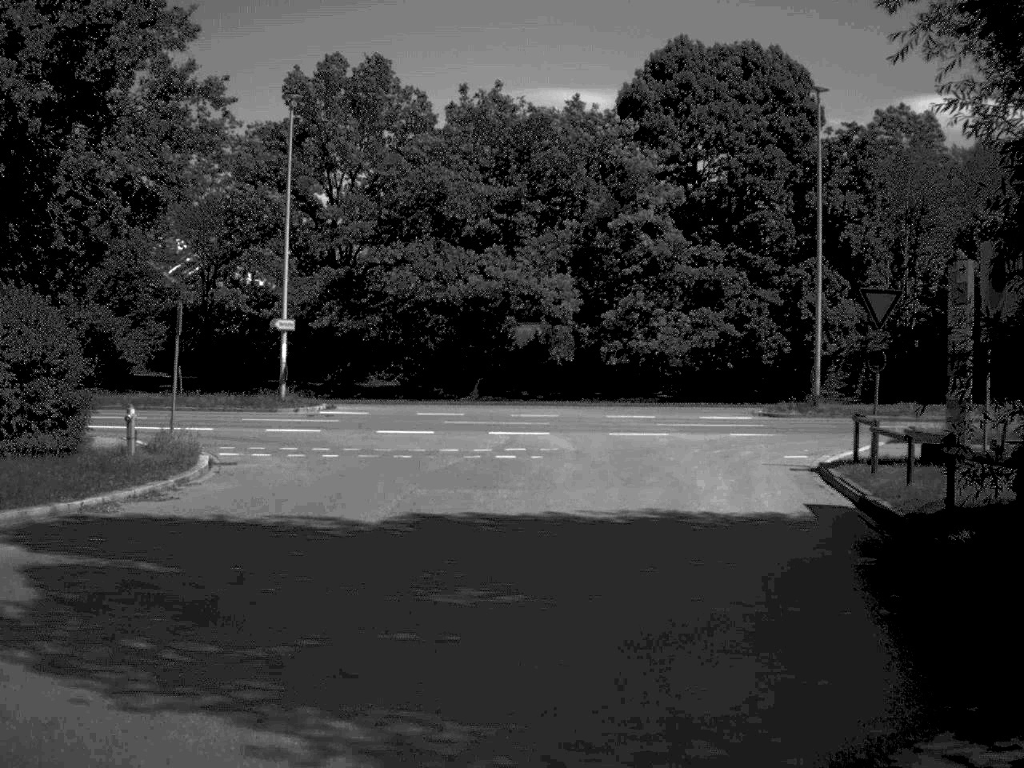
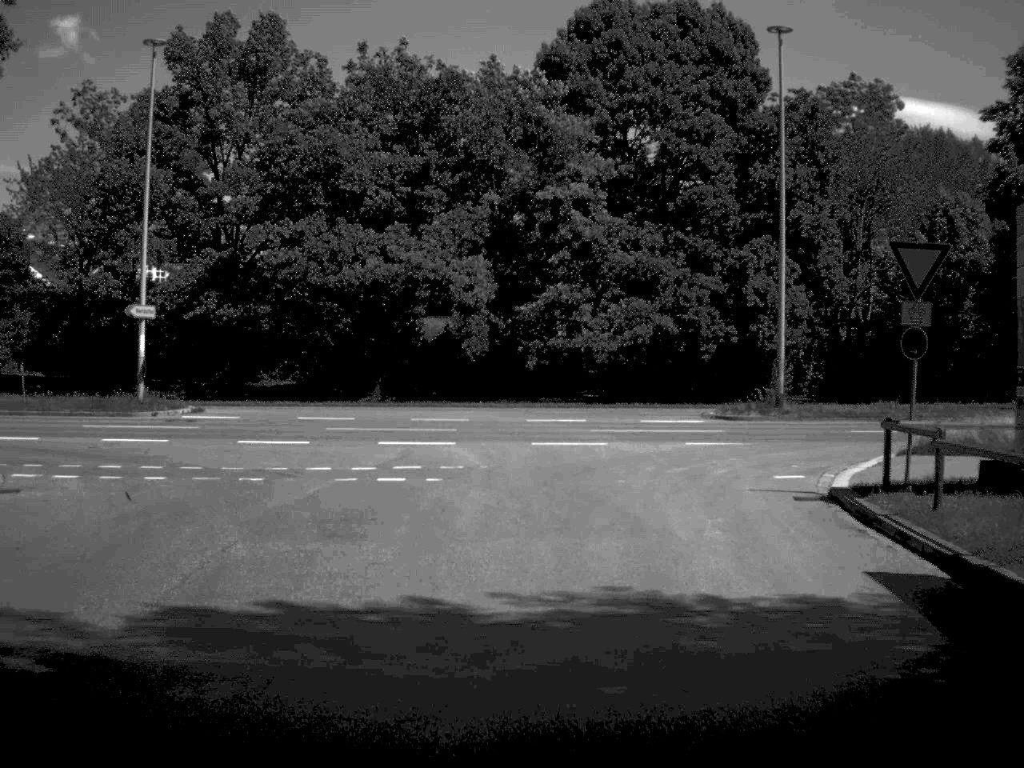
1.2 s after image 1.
(+0.2, +6.8) m; +4°
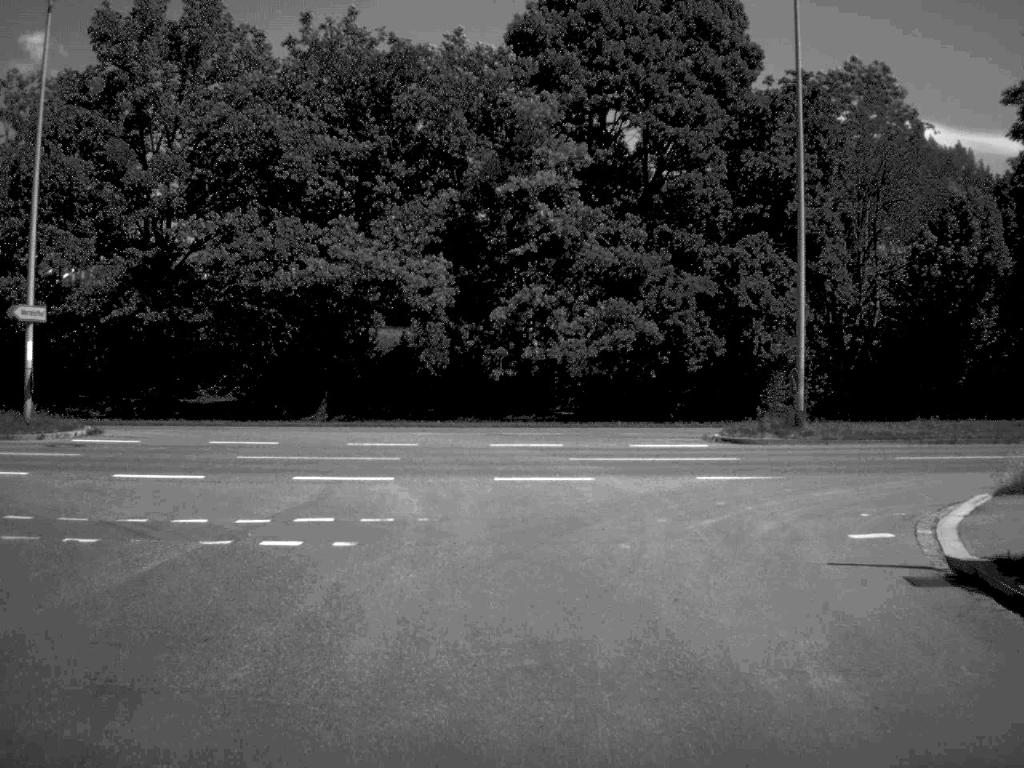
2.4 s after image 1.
(+0.1, +6.0) m; +1°
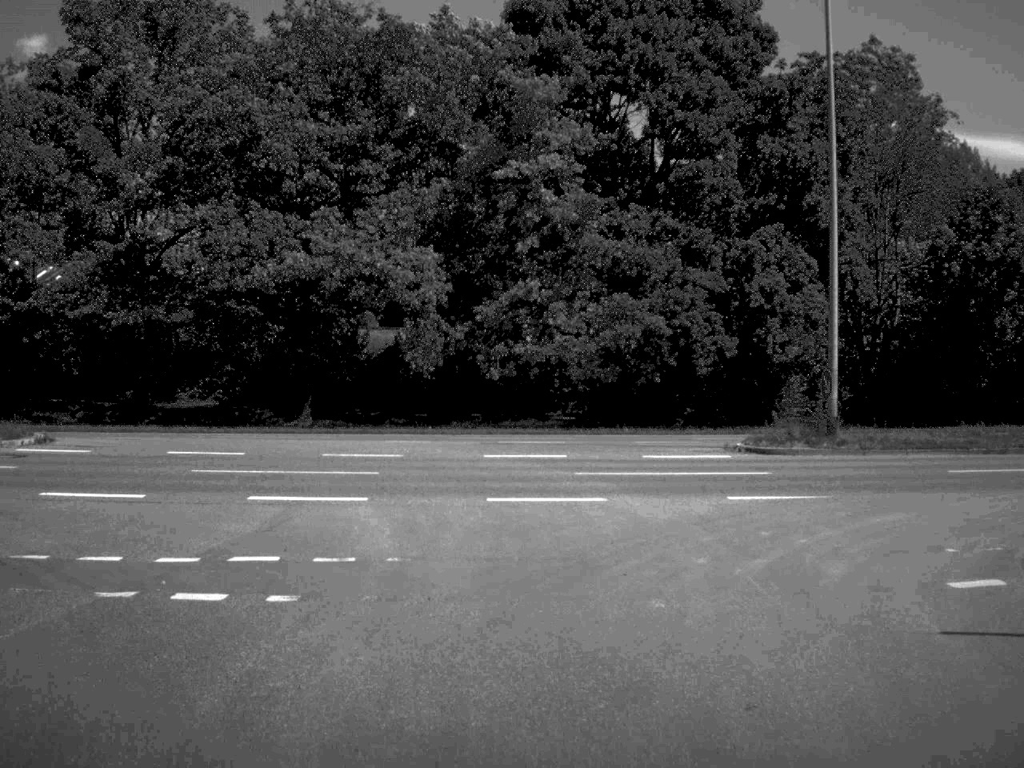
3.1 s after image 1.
(0.0, +3.1) m; 0°
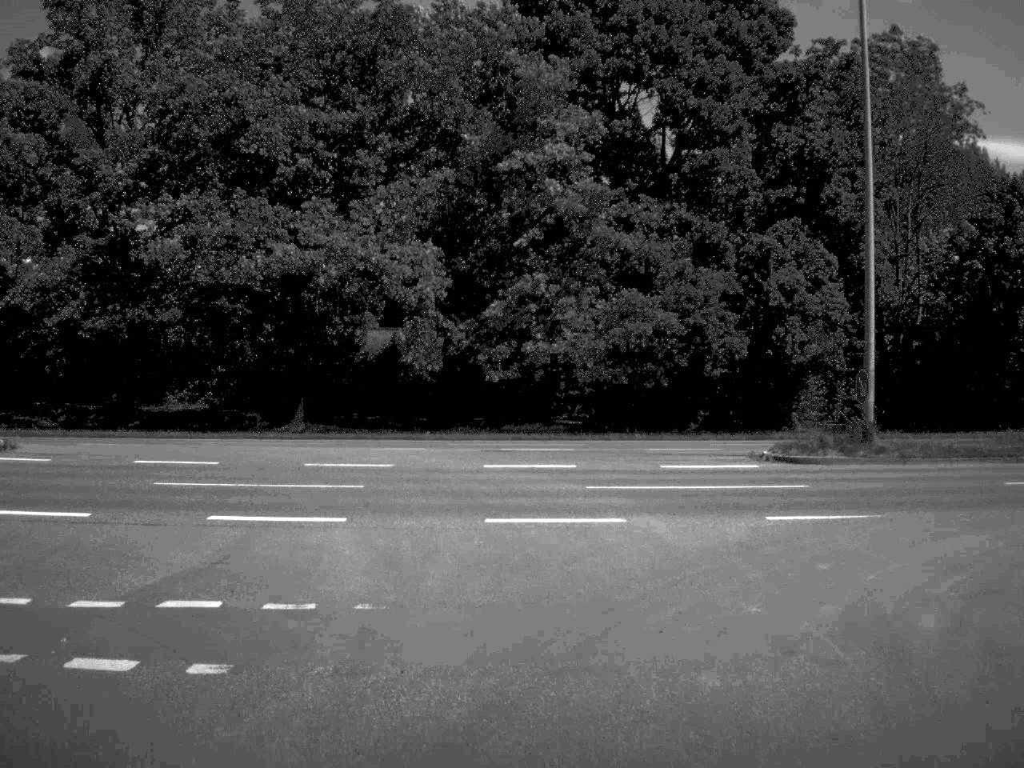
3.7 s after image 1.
(0.0, +2.3) m; 0°
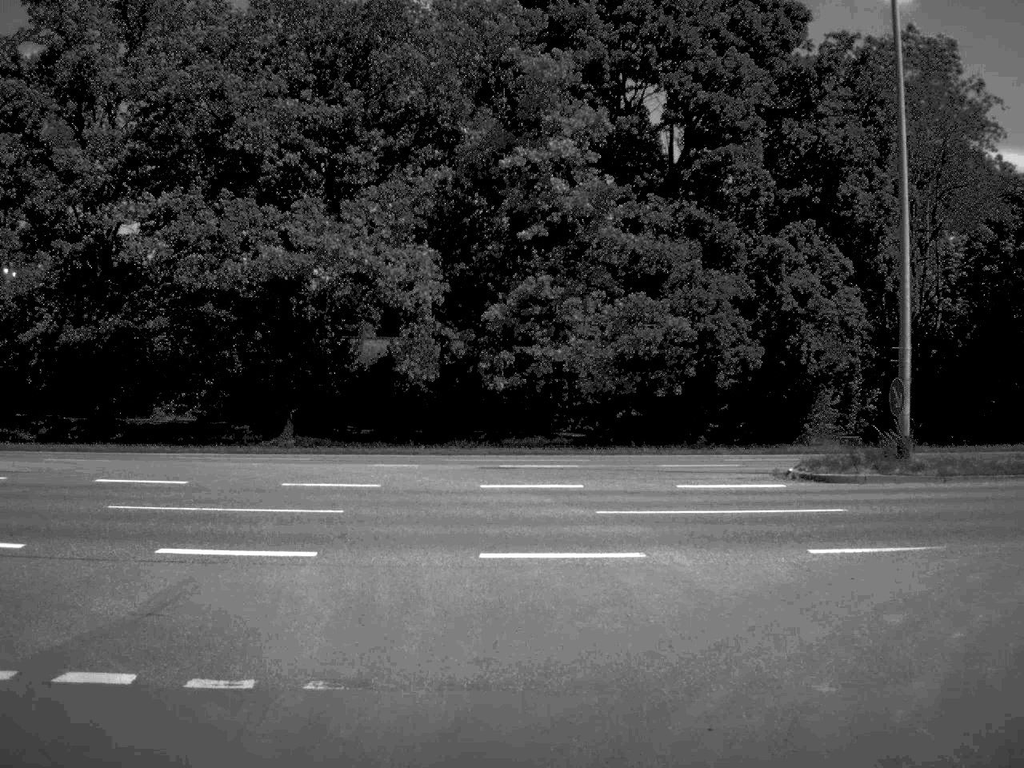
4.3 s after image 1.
(0.0, +2.0) m; 0°
